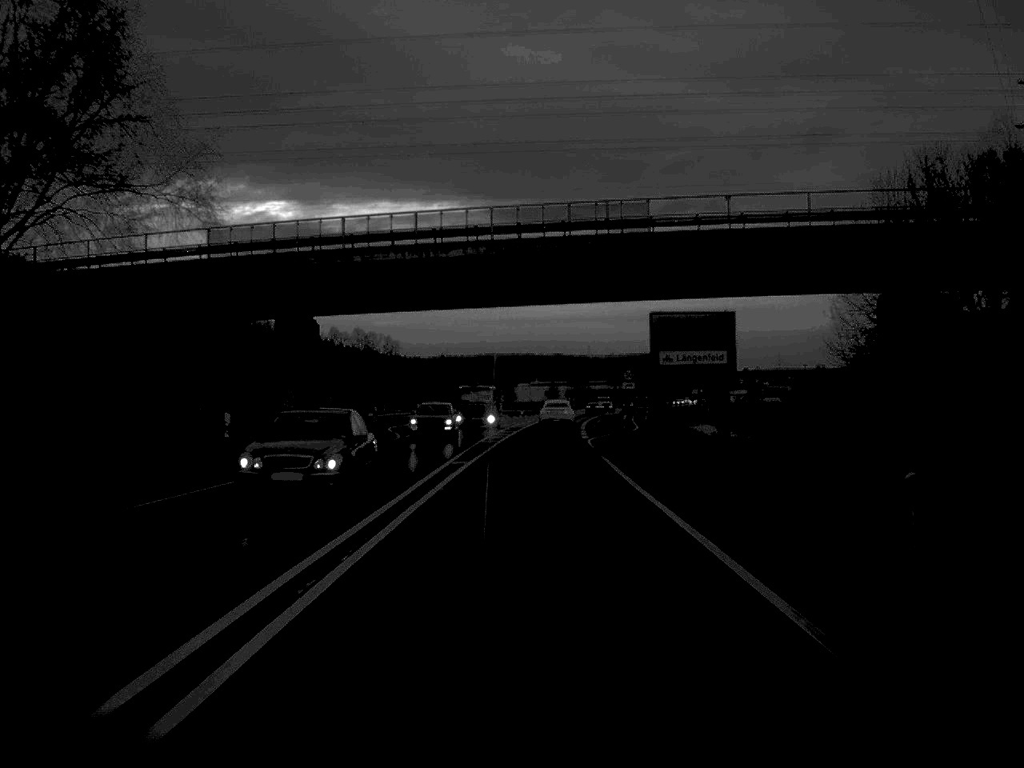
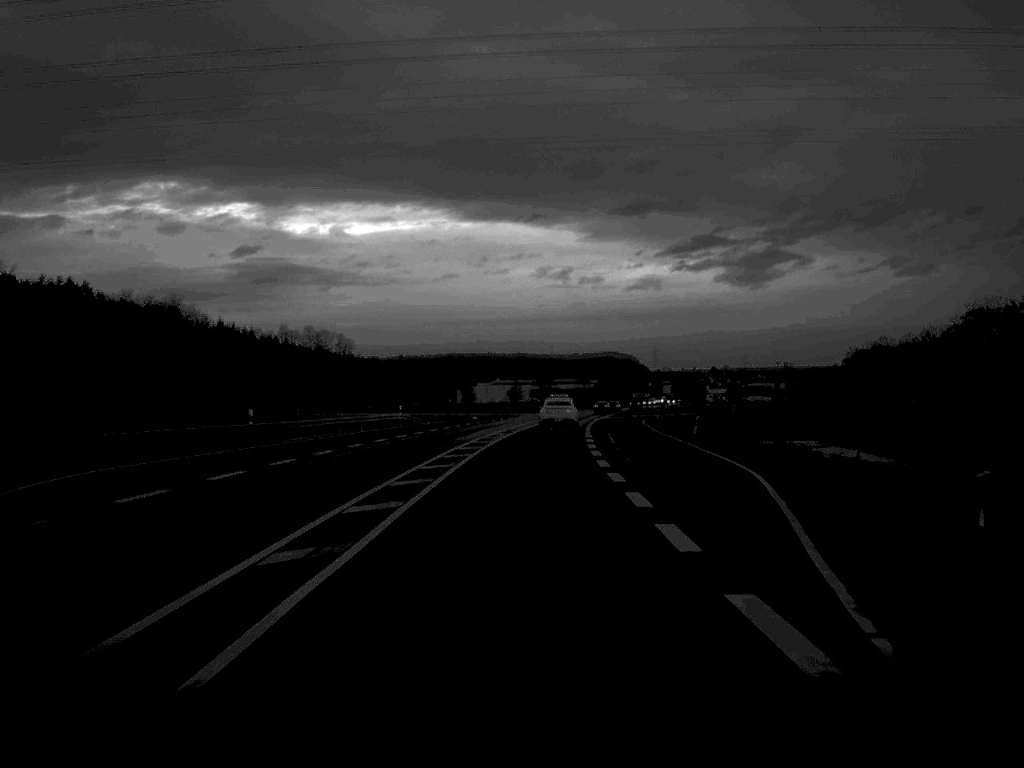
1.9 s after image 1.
(+0.7, +50.1) m; +2°
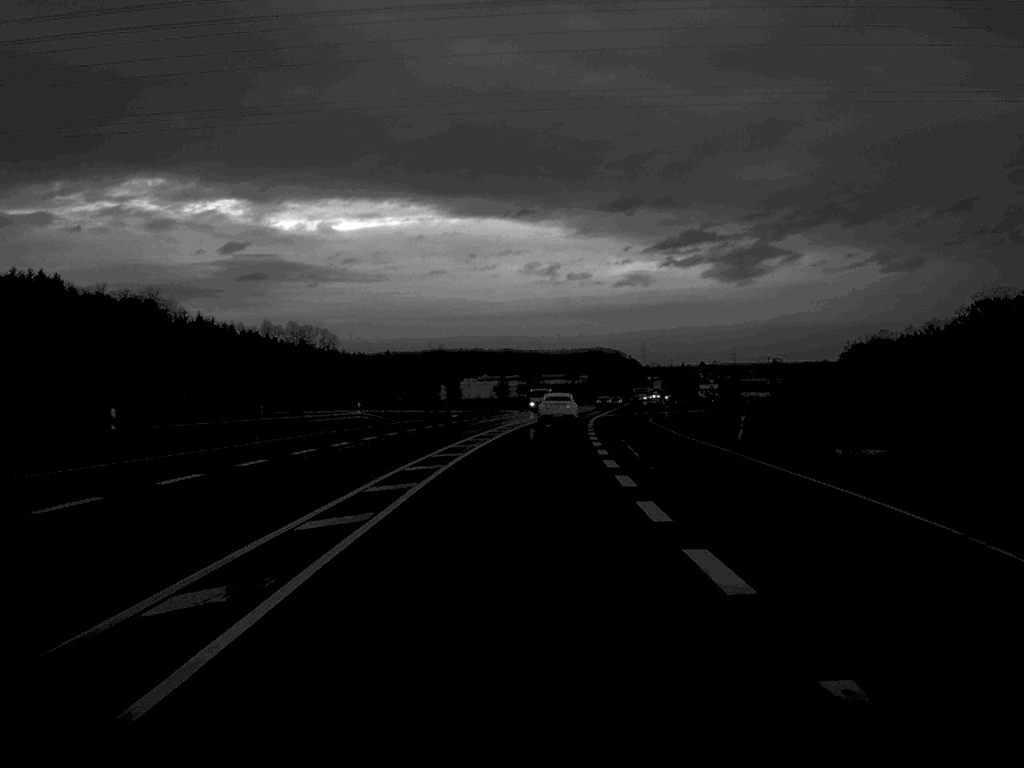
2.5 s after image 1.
(+0.1, +15.3) m; +1°
